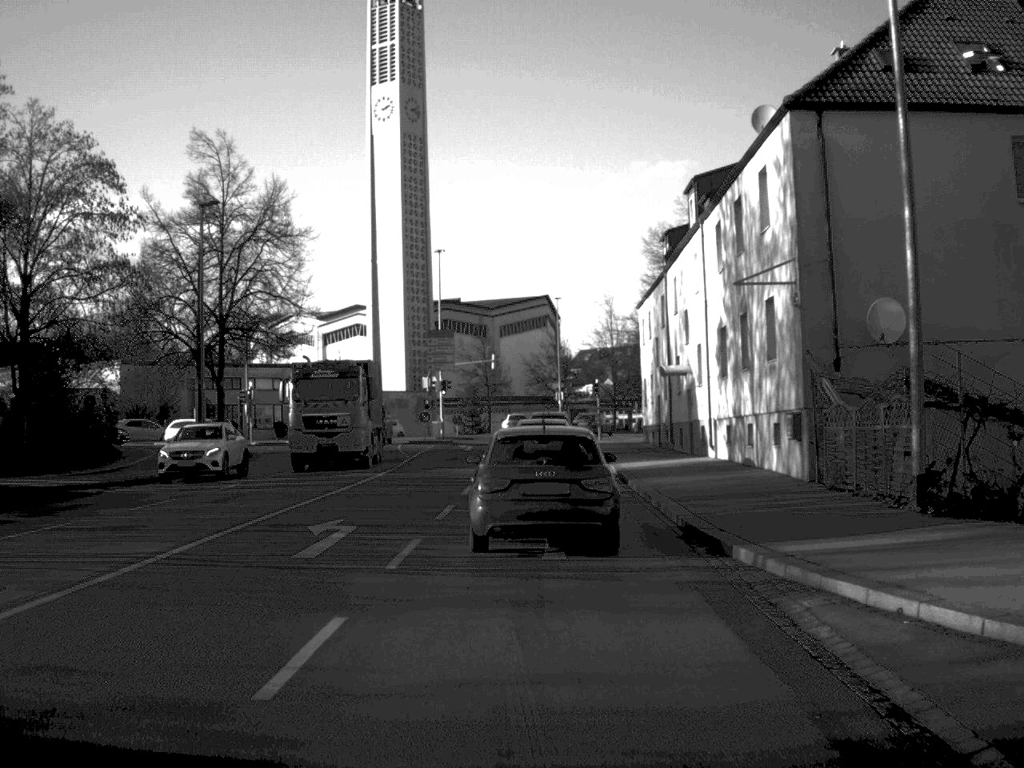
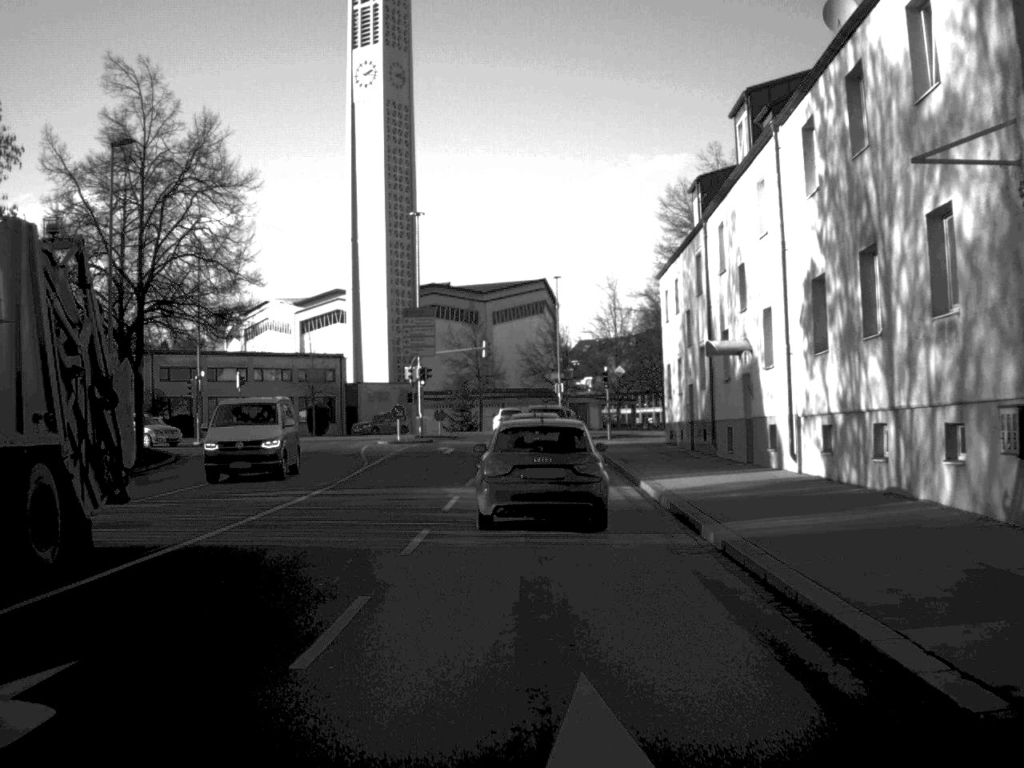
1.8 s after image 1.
(0.0, +11.3) m; 0°
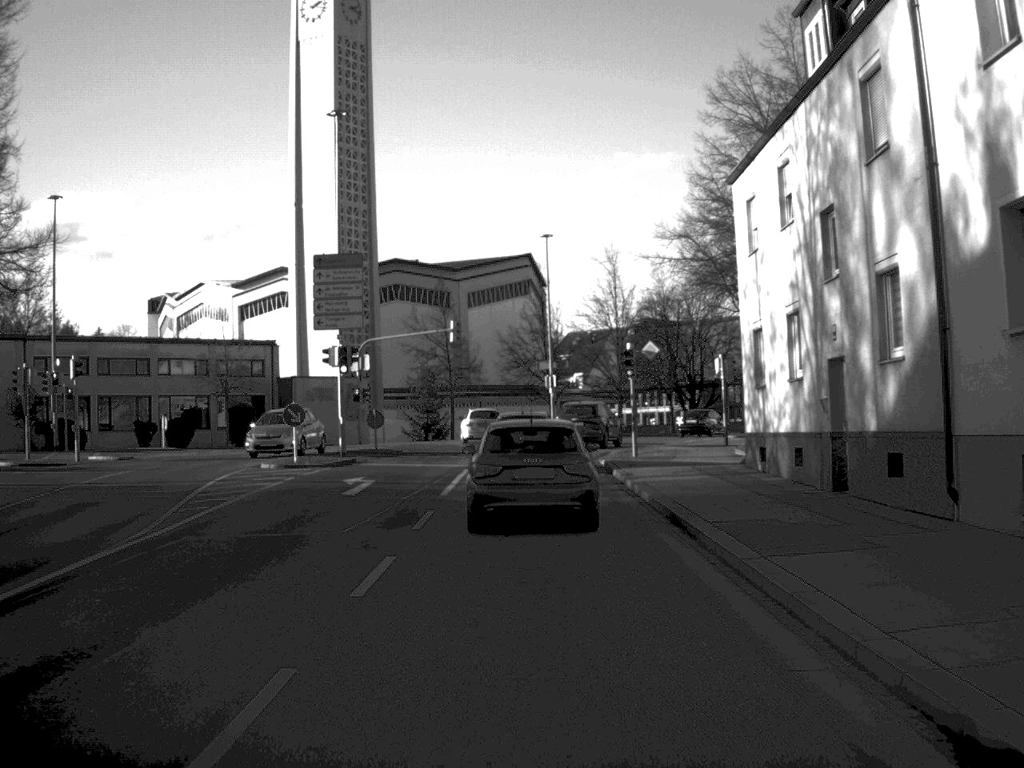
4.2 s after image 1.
(+0.1, +20.7) m; +1°
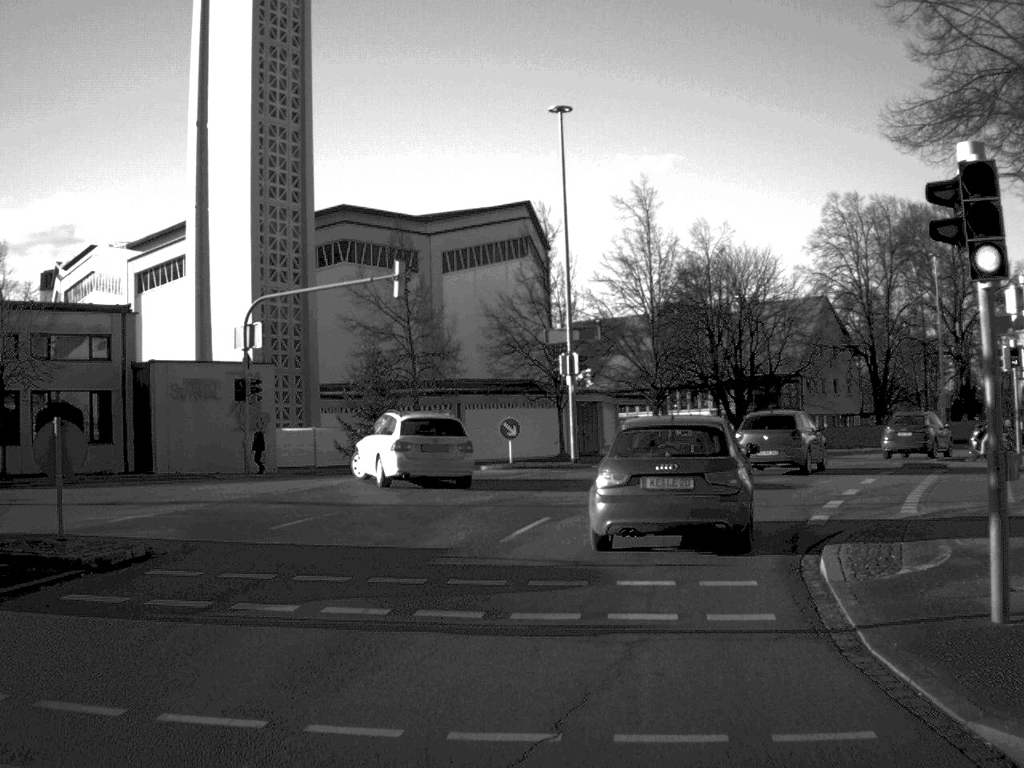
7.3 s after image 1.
(-0.1, +28.4) m; 0°
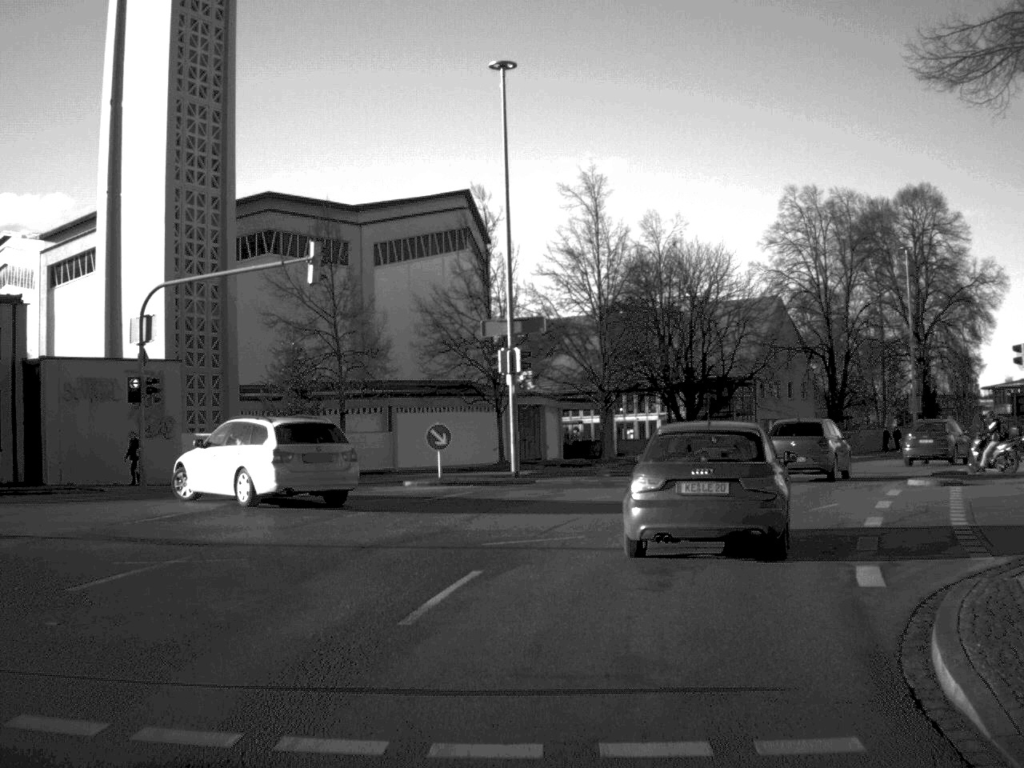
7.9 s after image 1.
(+0.1, +5.3) m; +3°
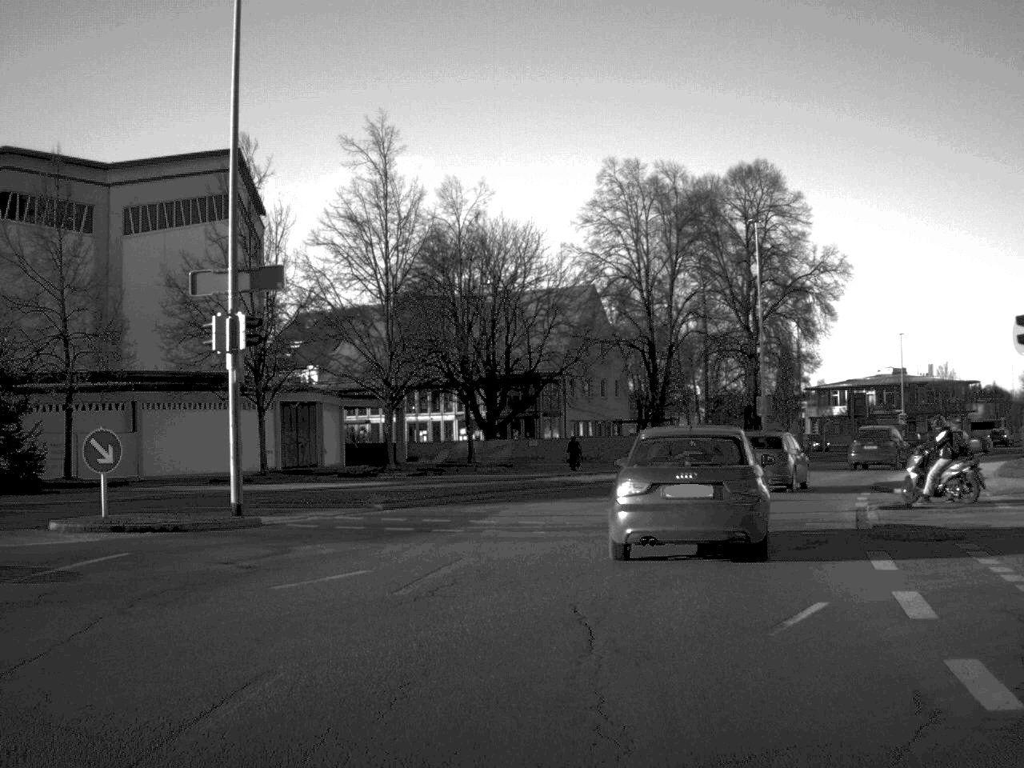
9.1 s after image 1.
(+0.8, +10.7) m; +9°
